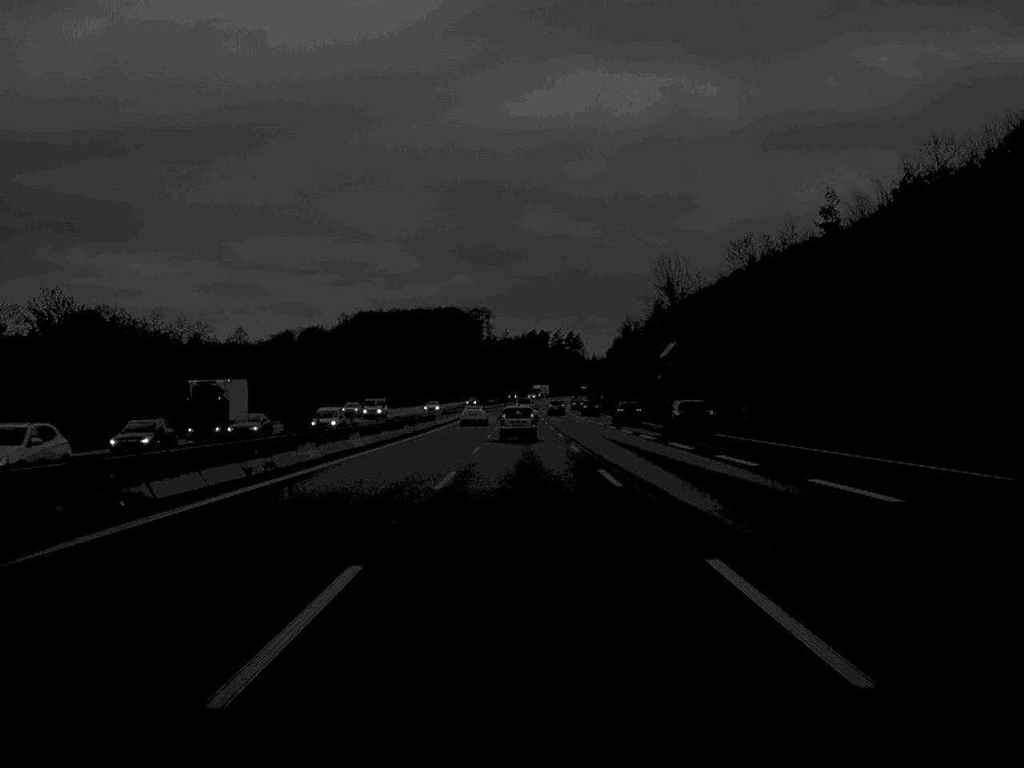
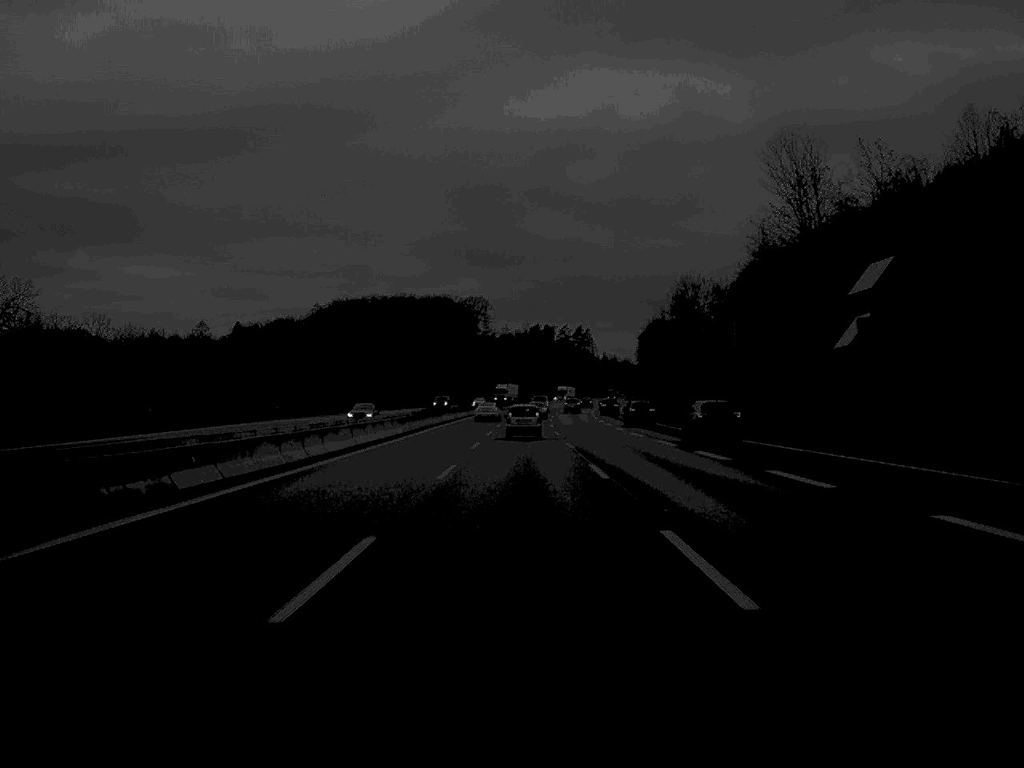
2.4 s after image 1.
(-0.1, +68.2) m; 0°
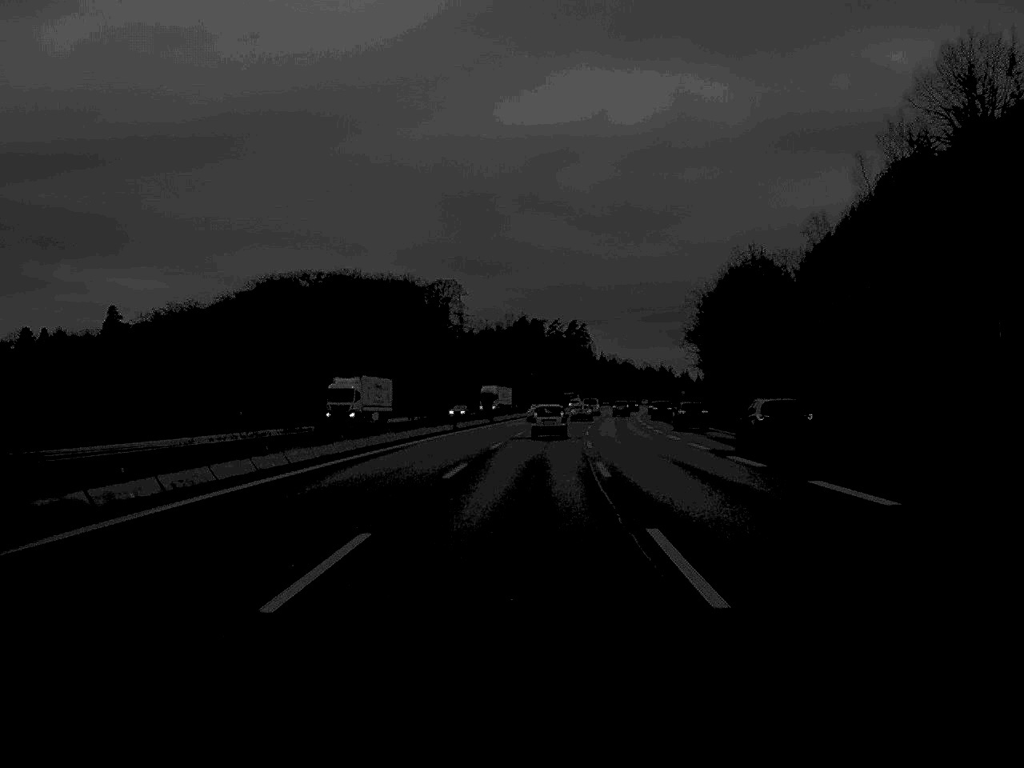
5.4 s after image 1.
(+0.3, +88.5) m; +1°
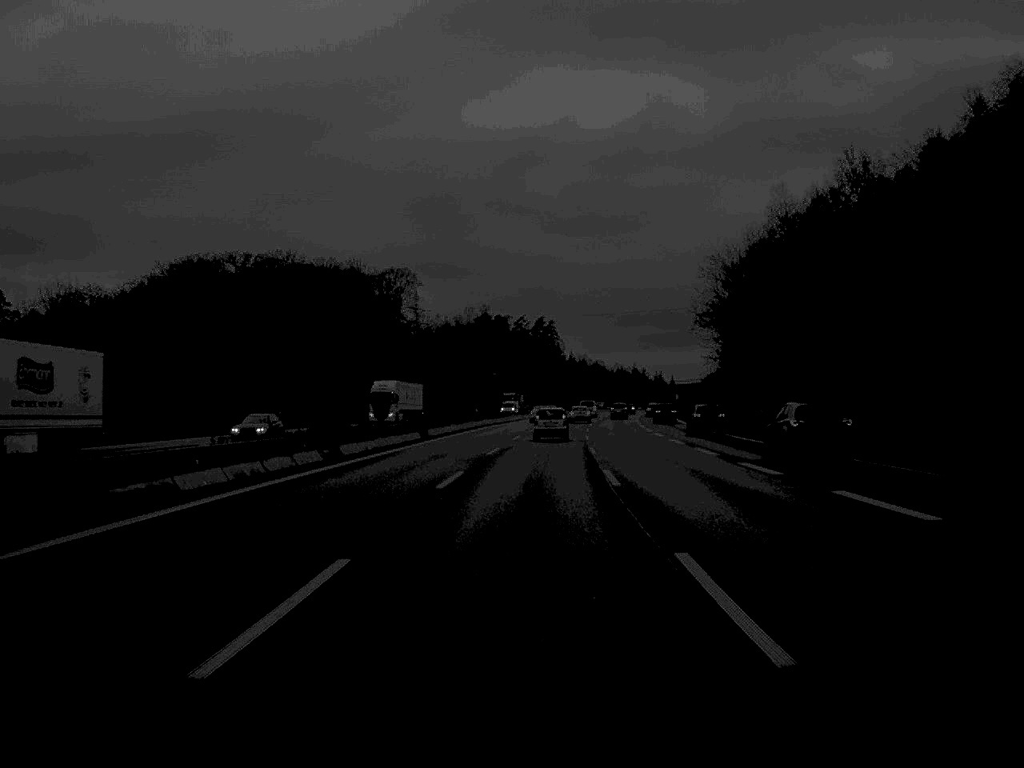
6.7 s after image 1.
(+0.5, +37.8) m; +2°
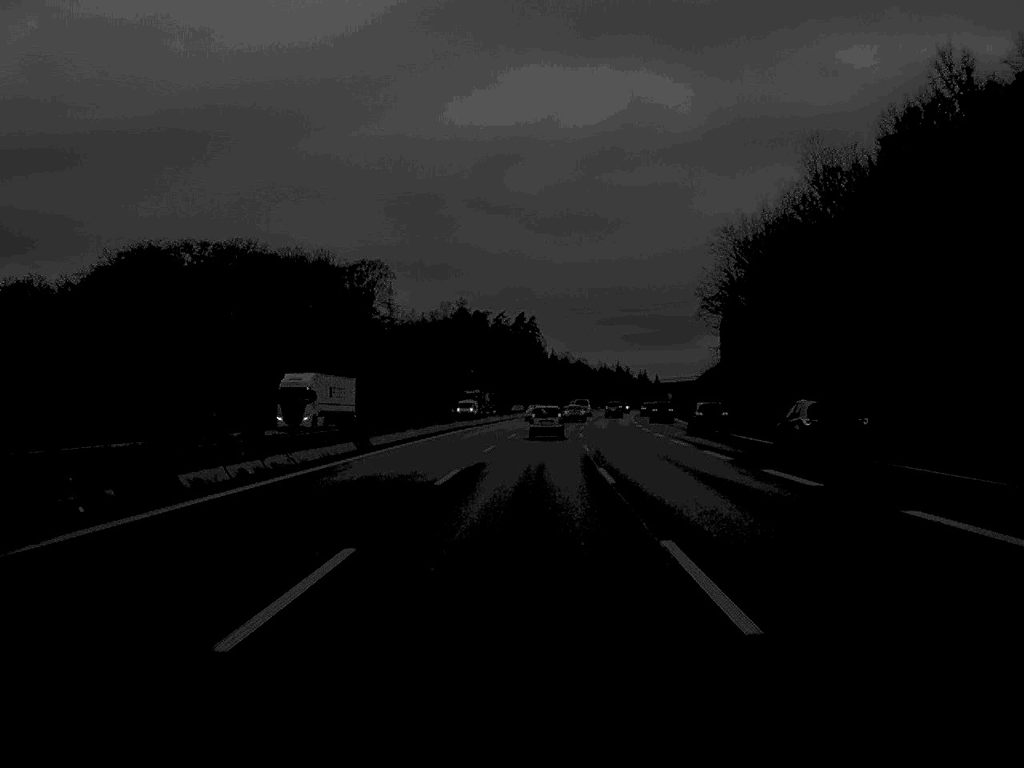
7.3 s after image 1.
(+0.1, +16.9) m; +1°
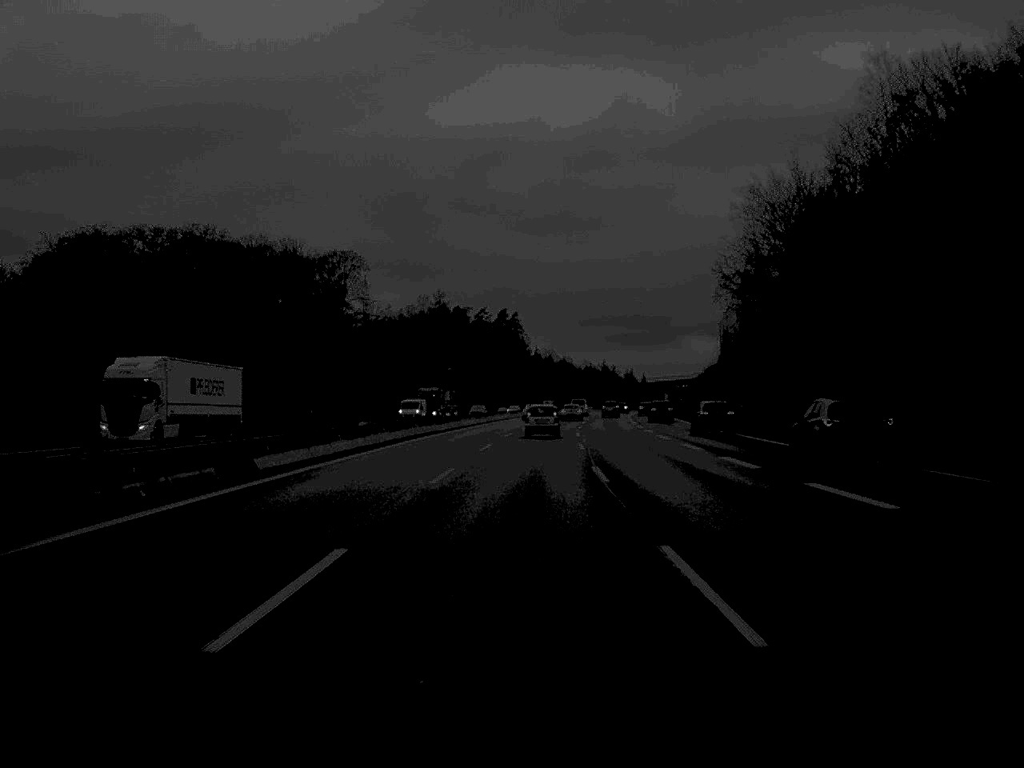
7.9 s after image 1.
(+0.1, +17.7) m; +1°
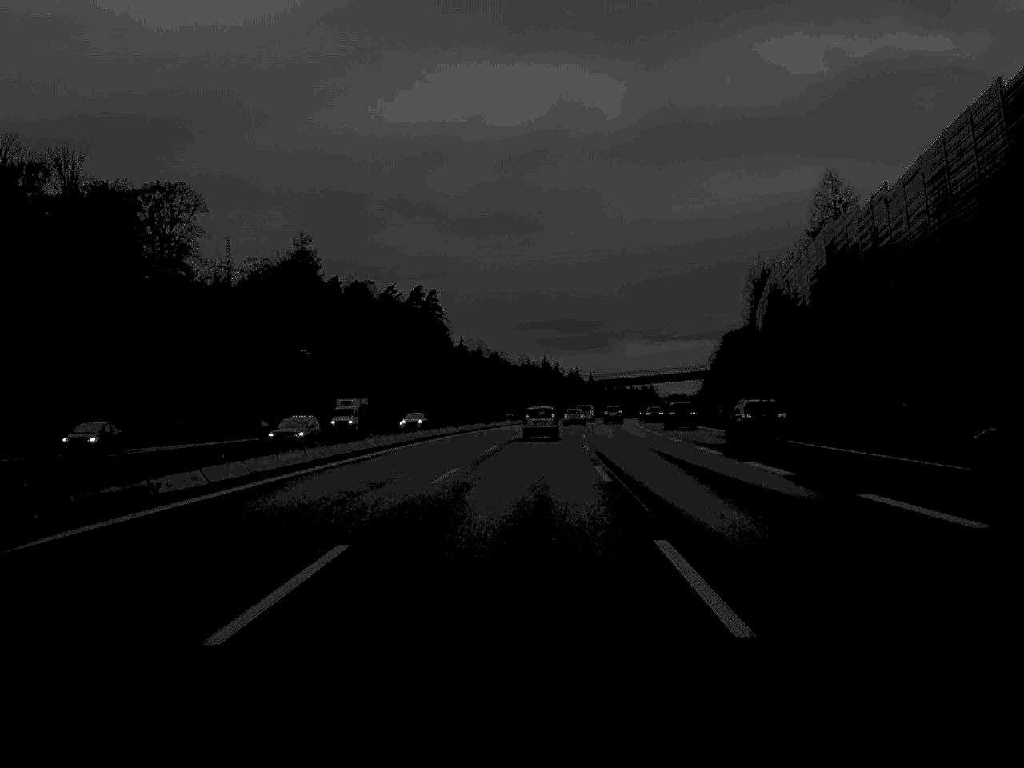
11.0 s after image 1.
(+2.3, +88.4) m; +3°
